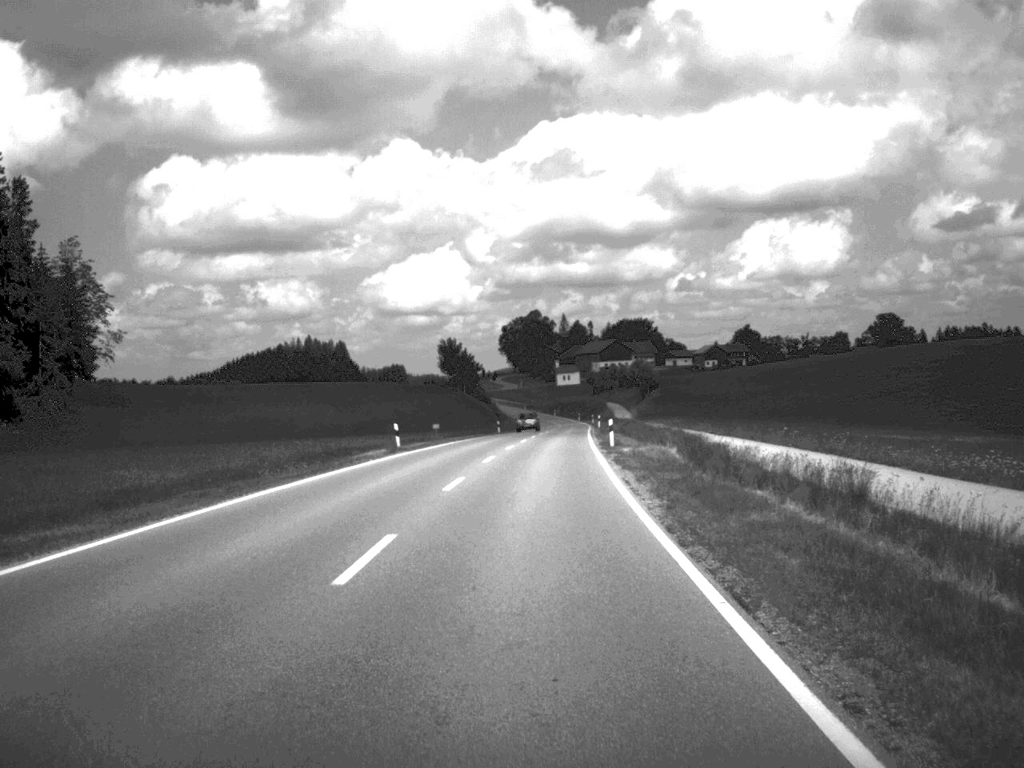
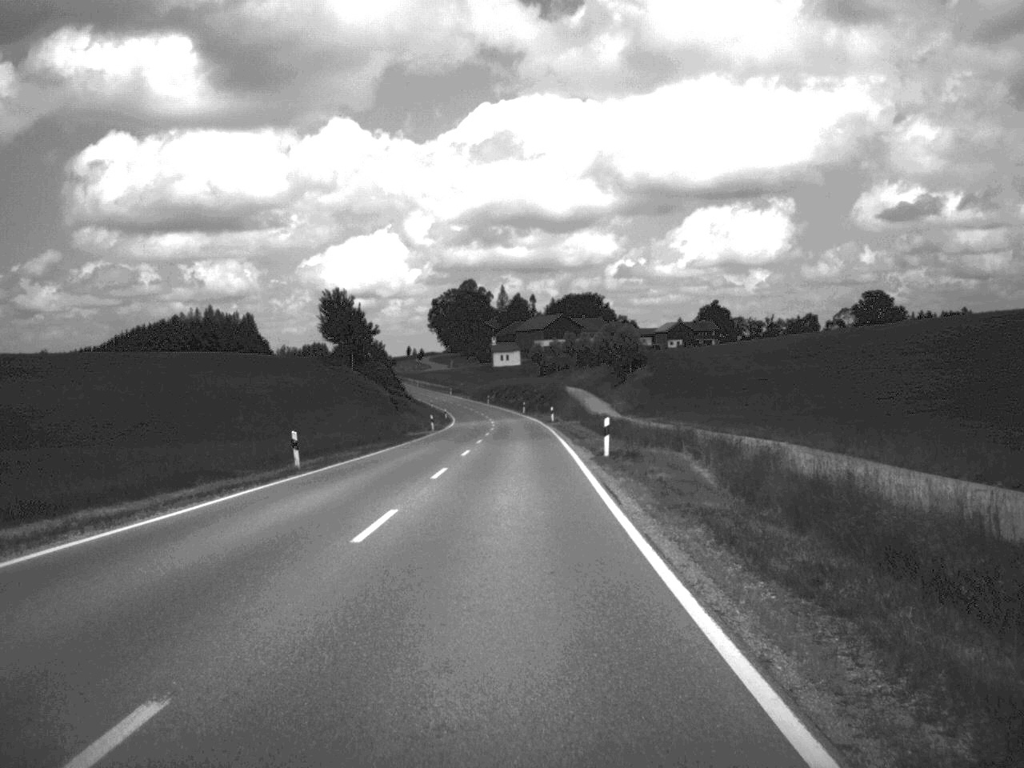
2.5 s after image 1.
(+1.9, +66.9) m; +3°
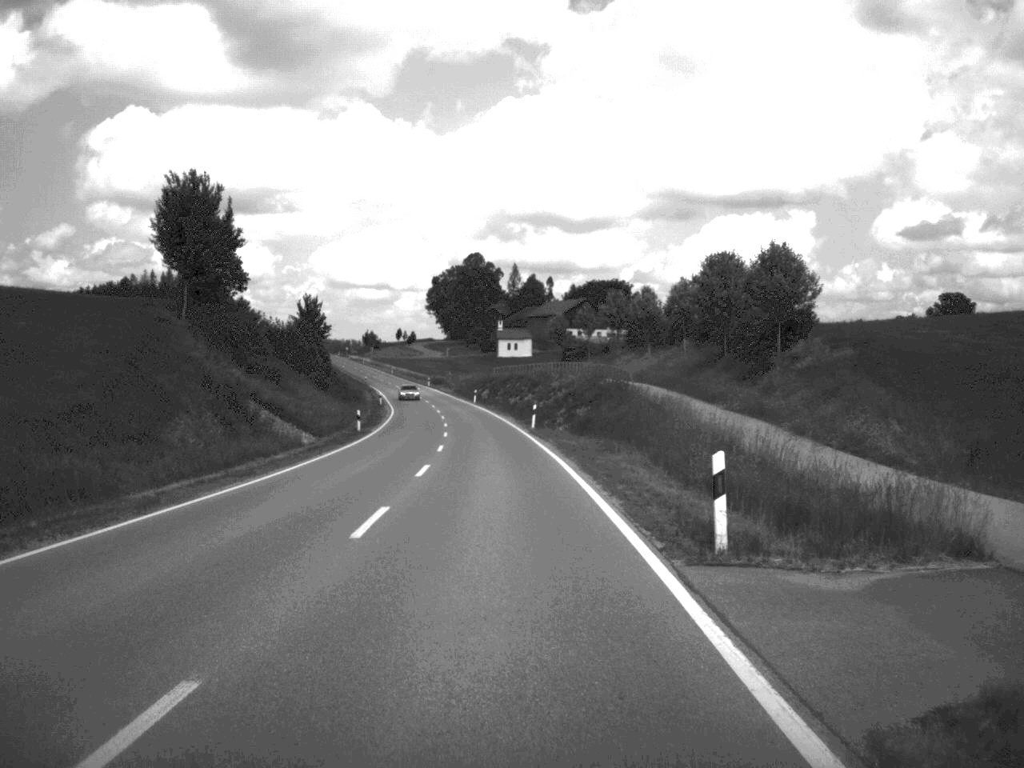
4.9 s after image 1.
(-0.3, +69.7) m; -1°
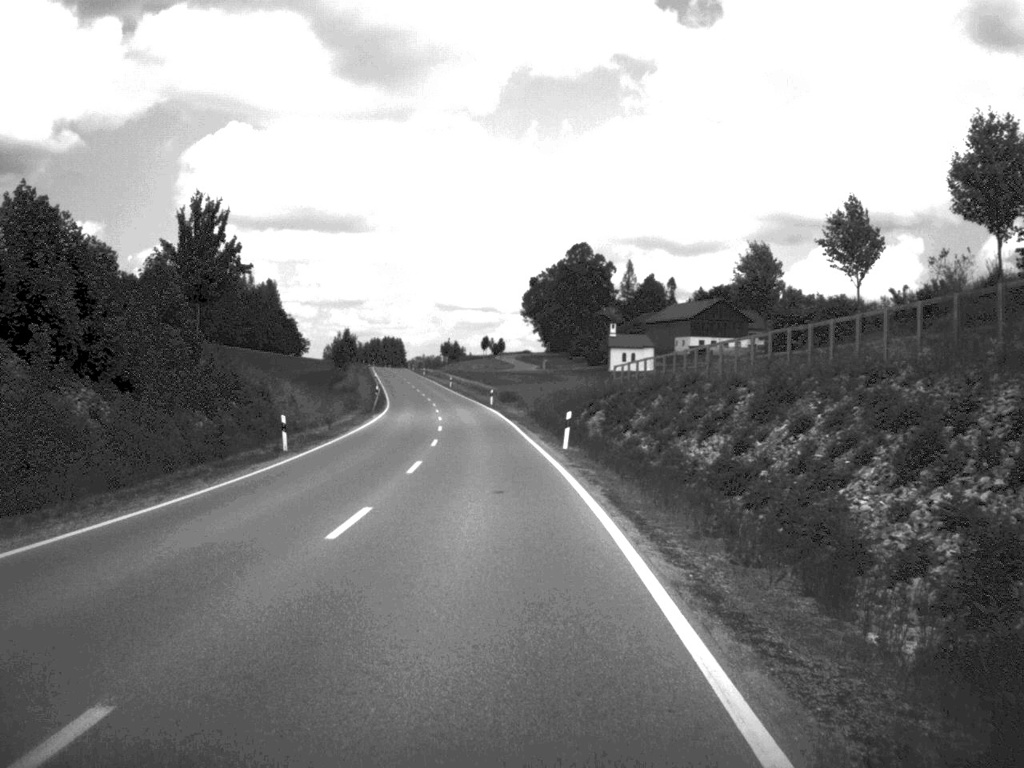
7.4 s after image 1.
(-2.5, +70.6) m; -5°
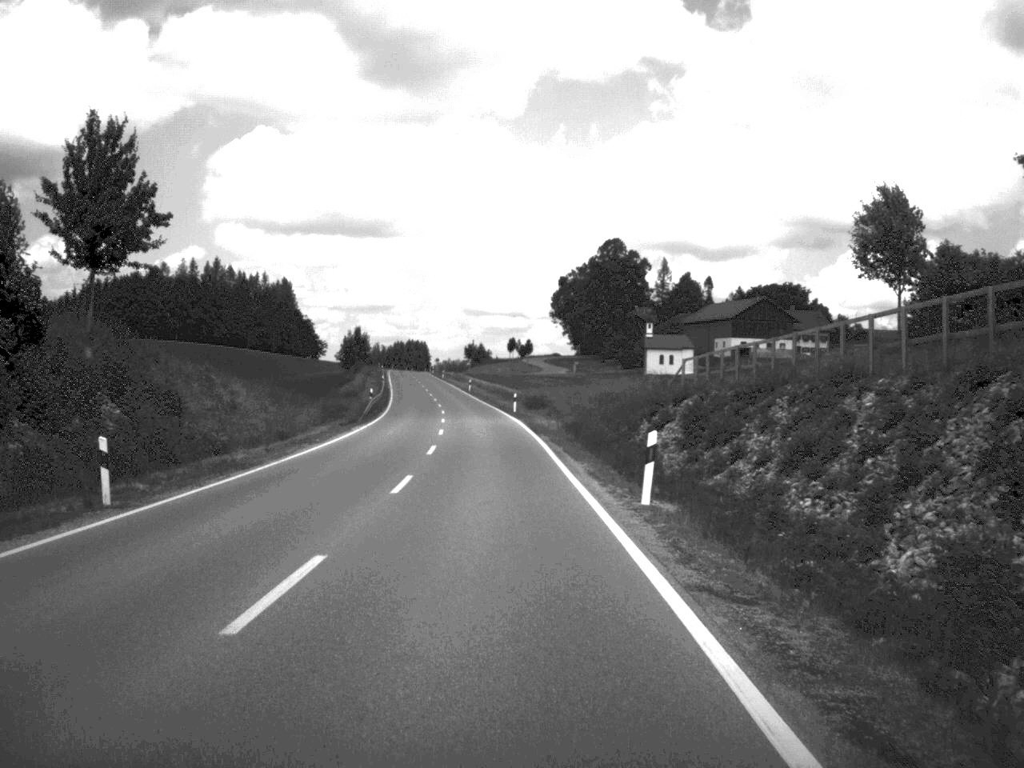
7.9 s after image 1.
(-0.2, +17.3) m; -1°
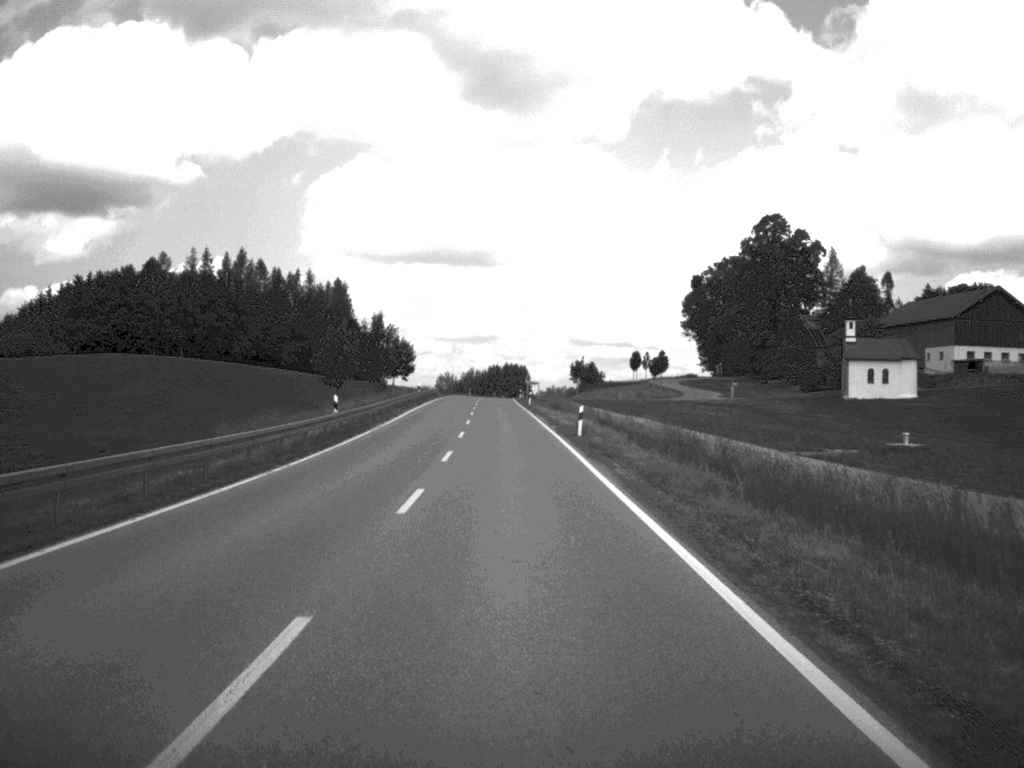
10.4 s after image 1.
(-3.4, +73.7) m; -5°
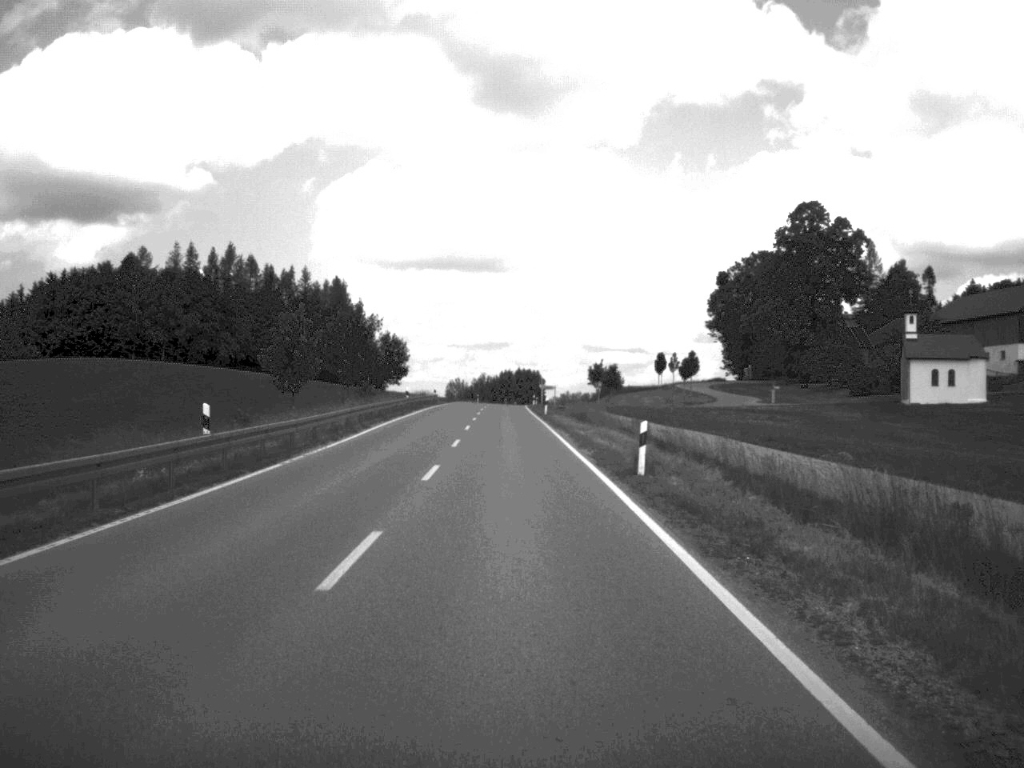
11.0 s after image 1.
(-0.1, +18.1) m; -1°
